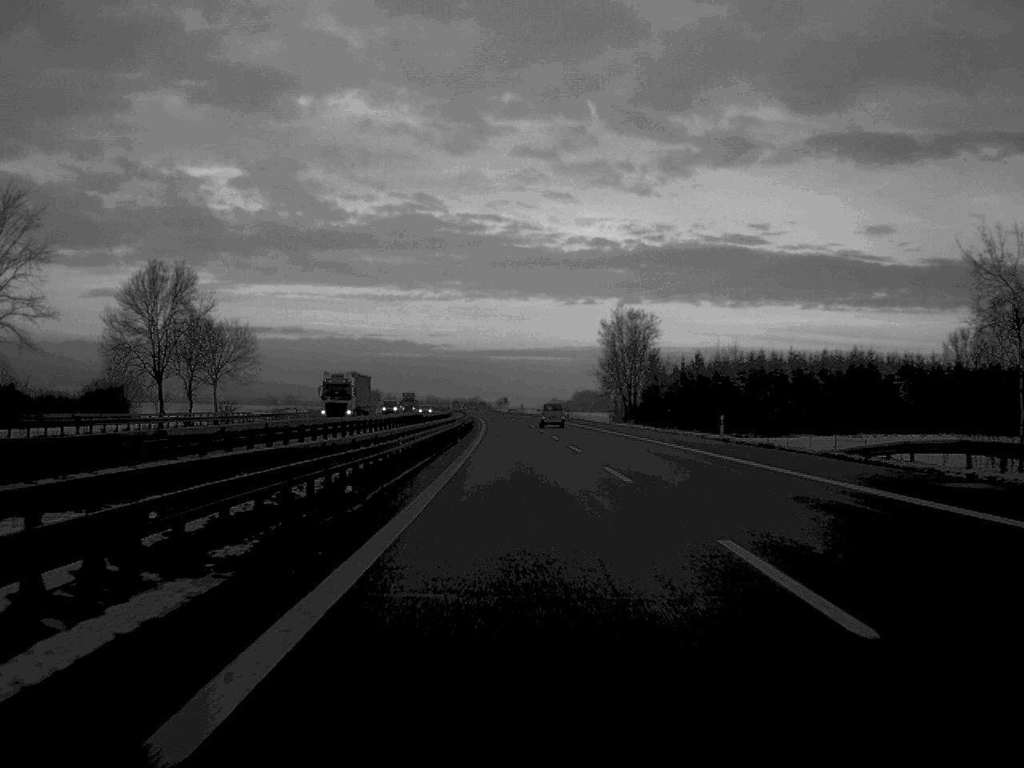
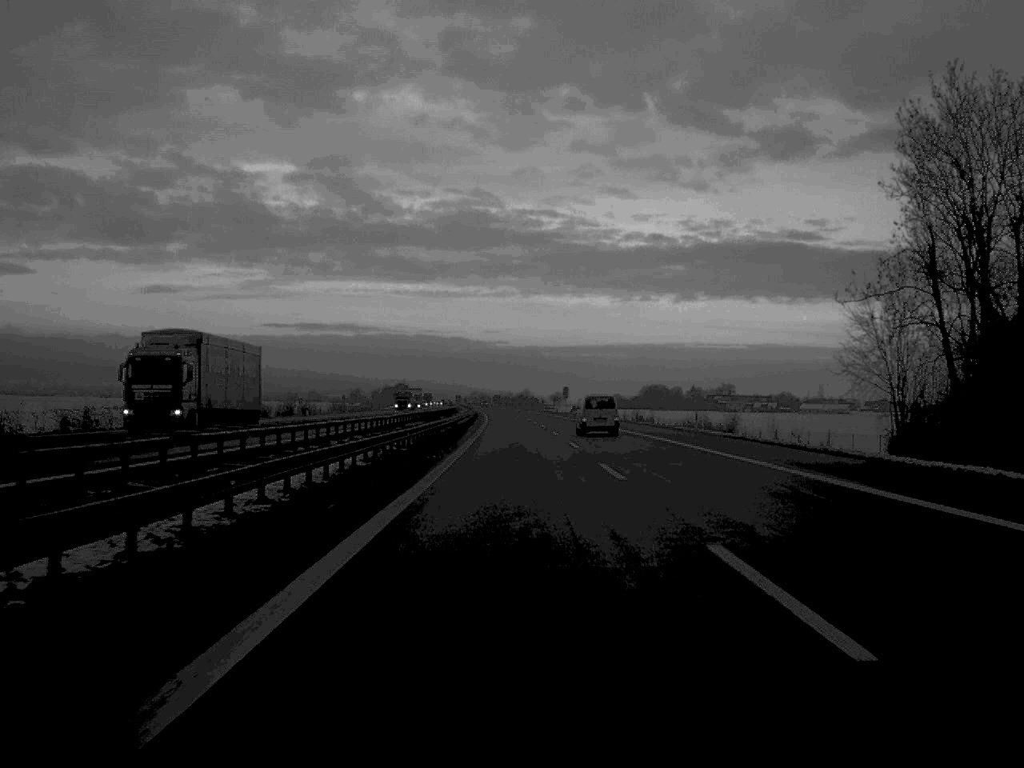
(-3.0, +143.5) m; -2°
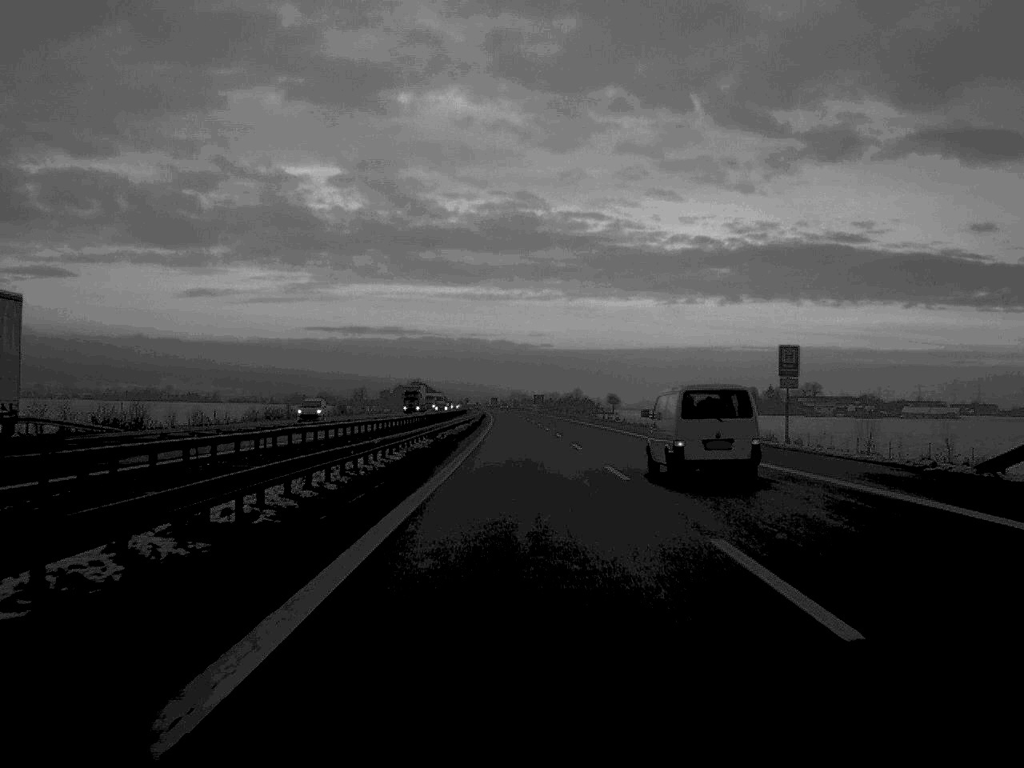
(-2.7, +142.1) m; -2°
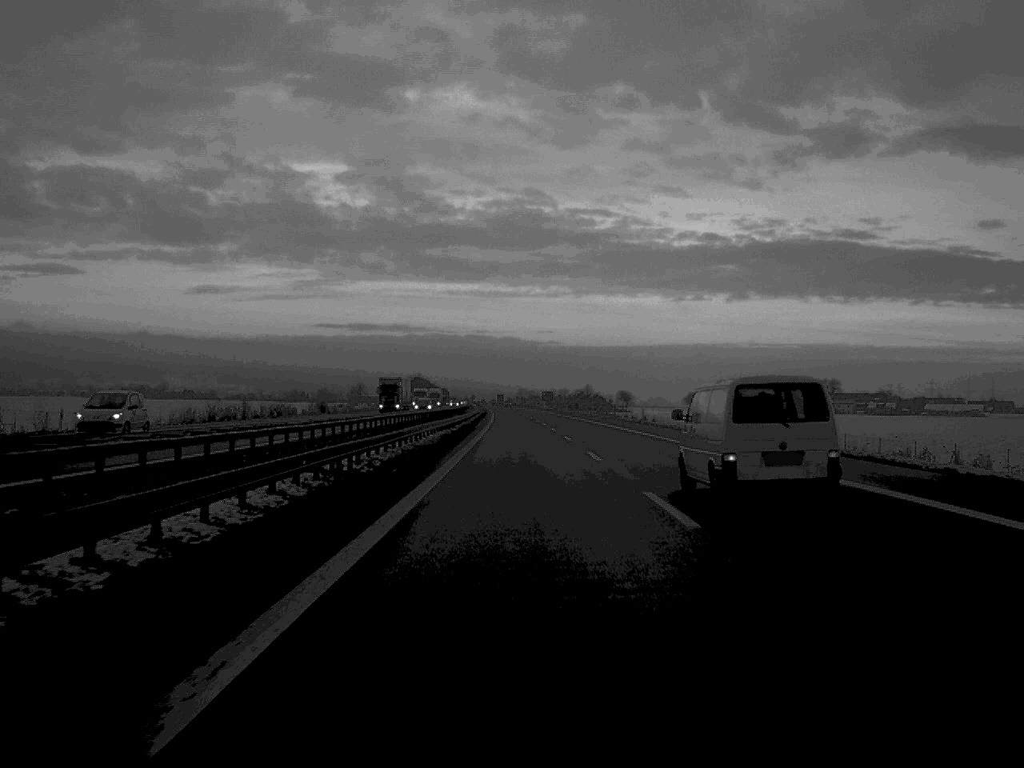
(-0.1, +28.4) m; 0°
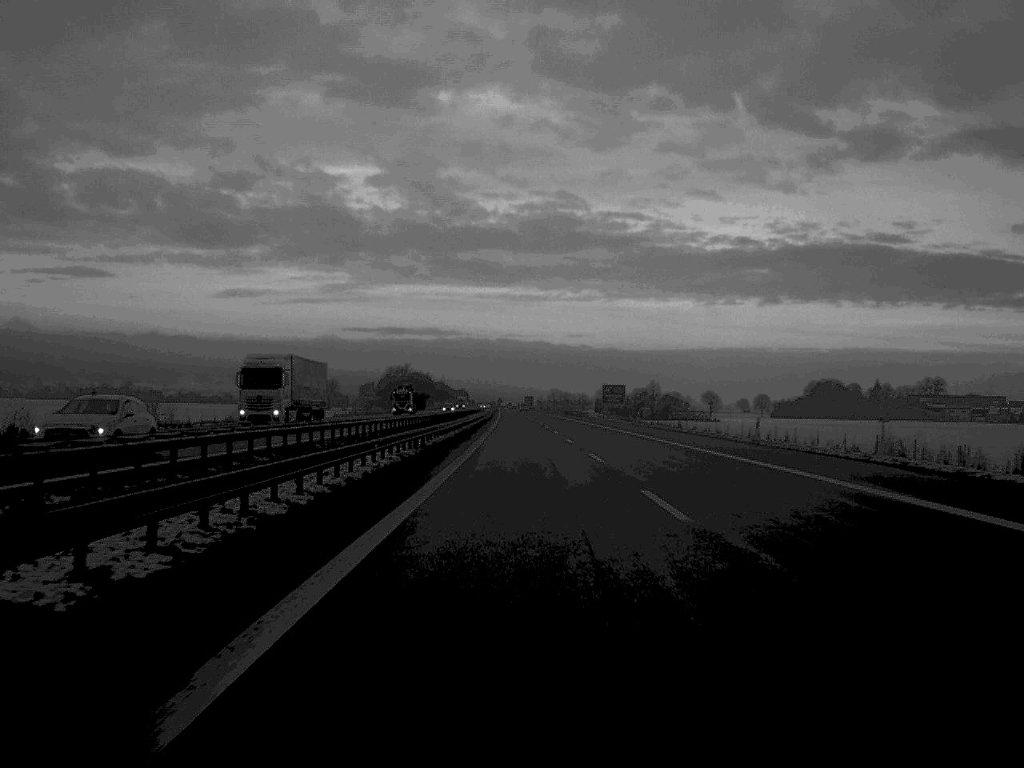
(-1.9, +141.8) m; -1°
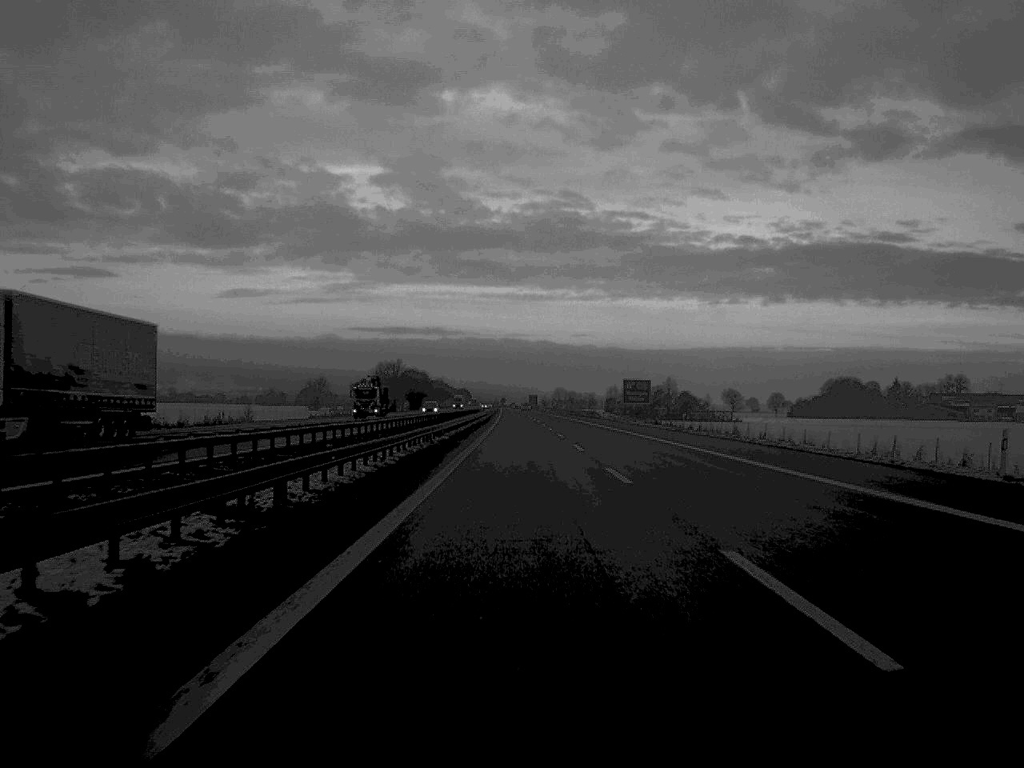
(0.0, +27.1) m; 0°
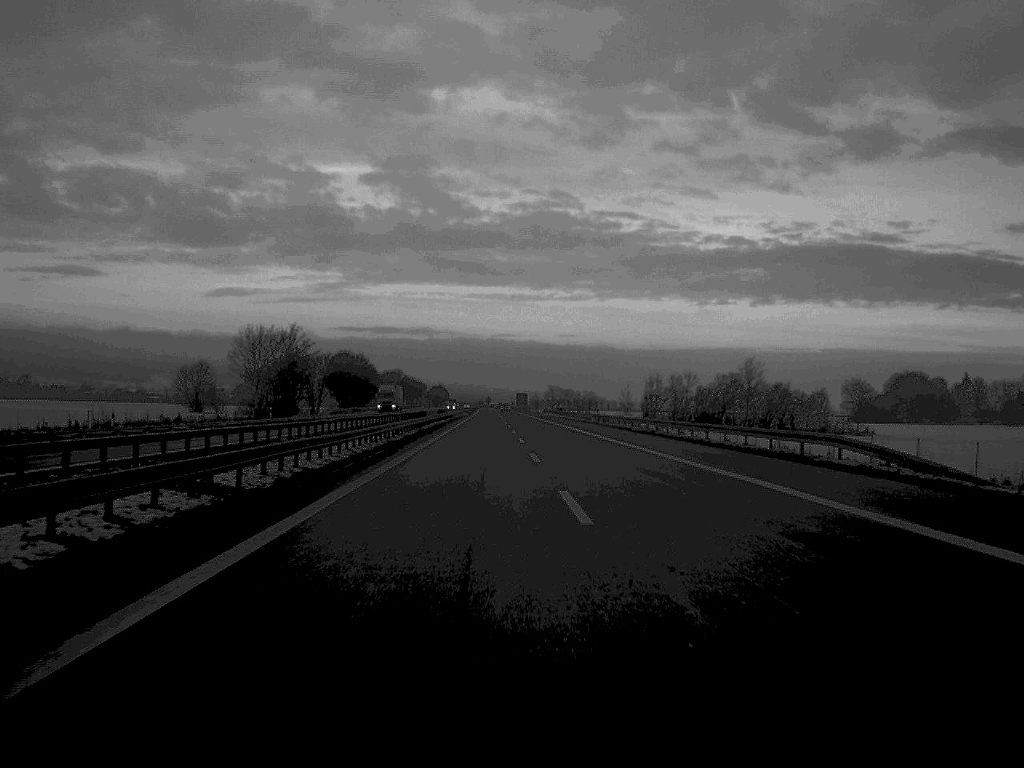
(+0.1, +115.8) m; +1°
